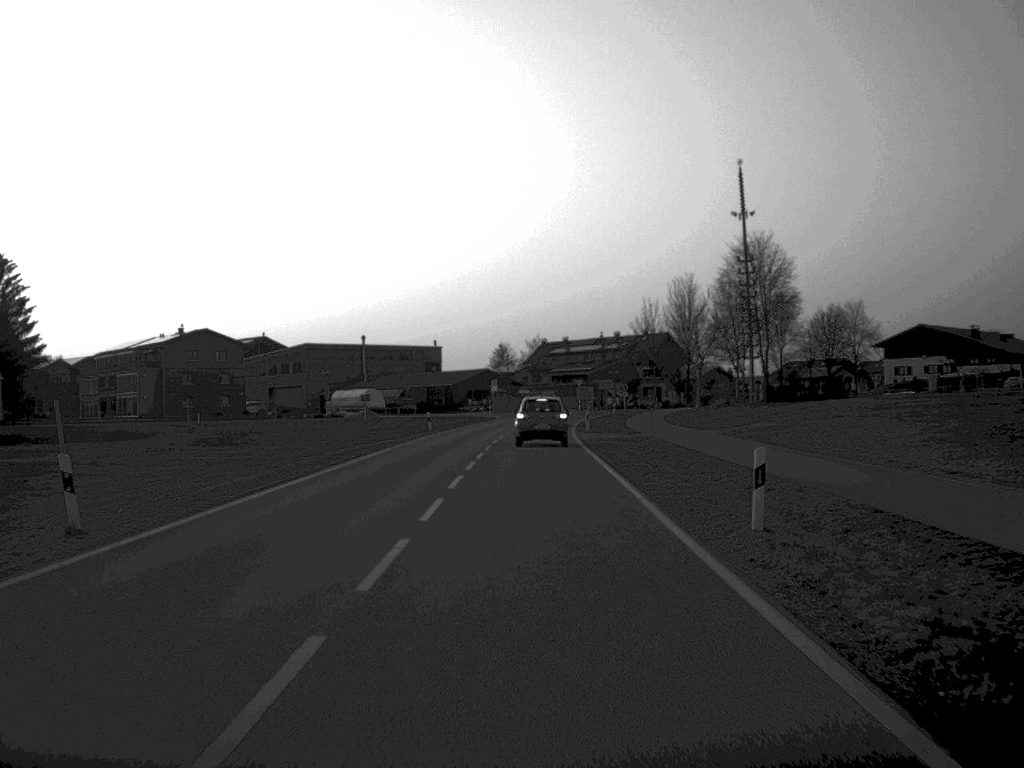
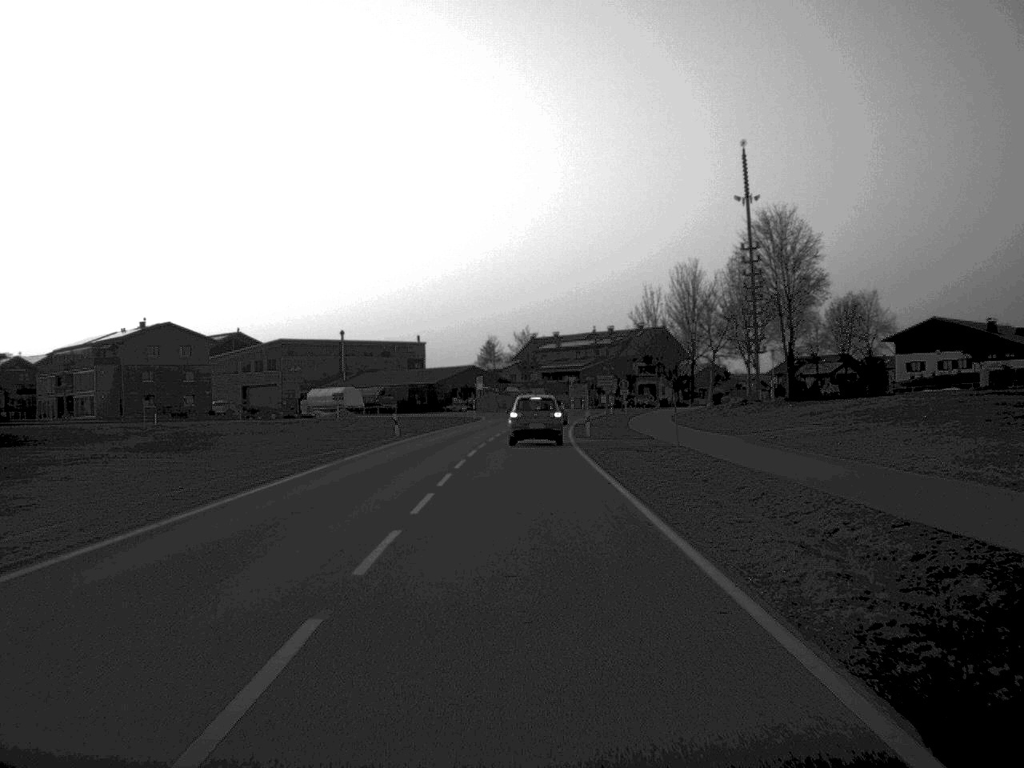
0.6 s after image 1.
(+0.1, +11.2) m; 0°
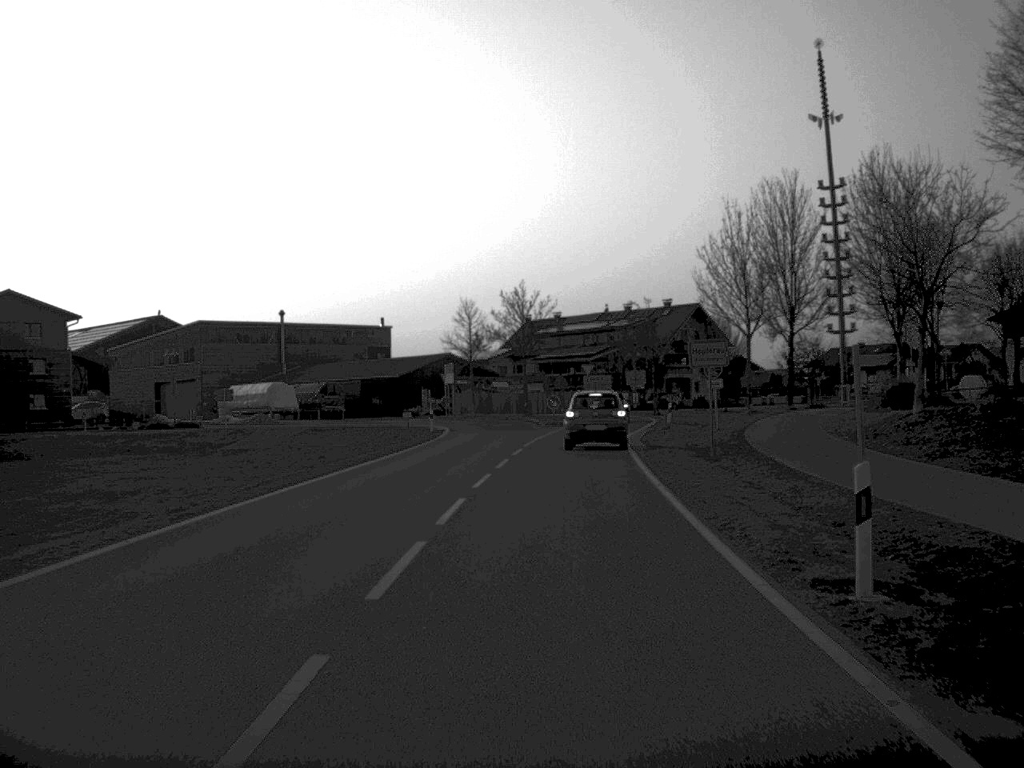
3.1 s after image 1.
(-0.1, +42.8) m; 0°
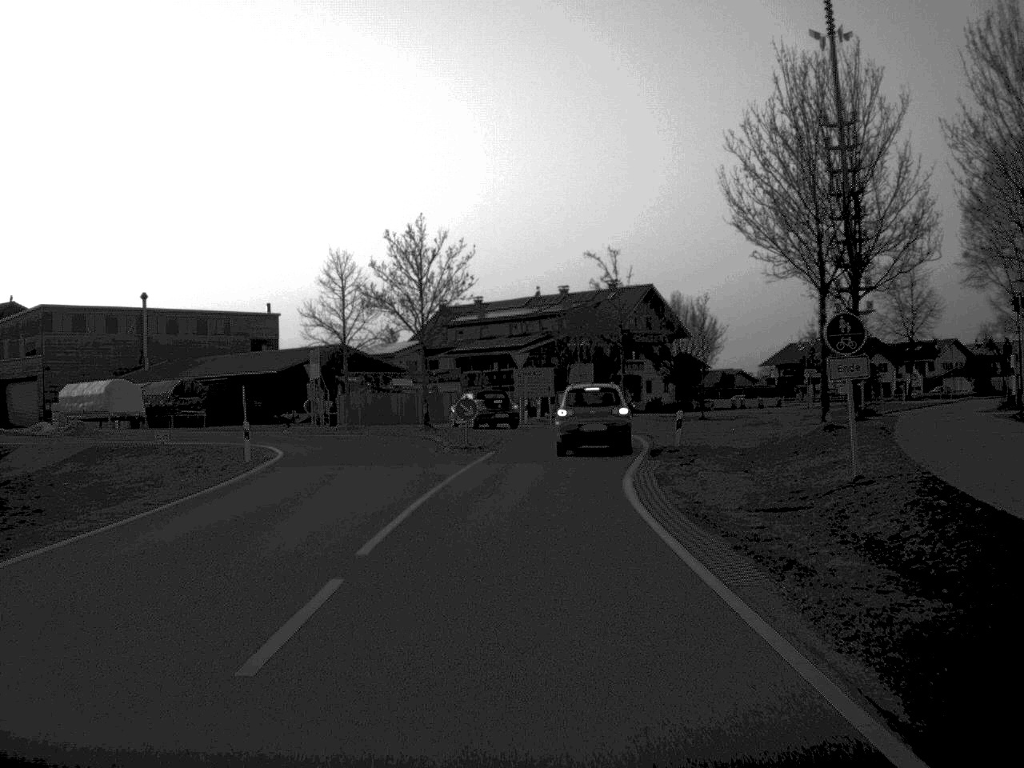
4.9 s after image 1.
(+0.7, +26.4) m; +4°
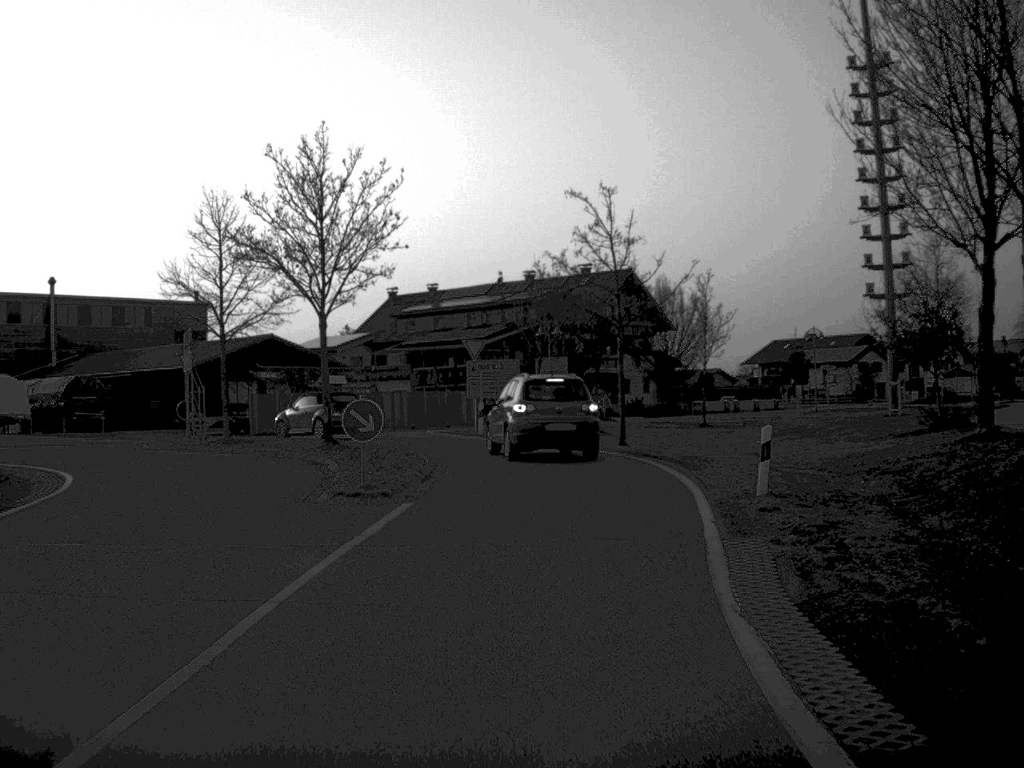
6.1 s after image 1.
(+0.2, +15.4) m; +2°
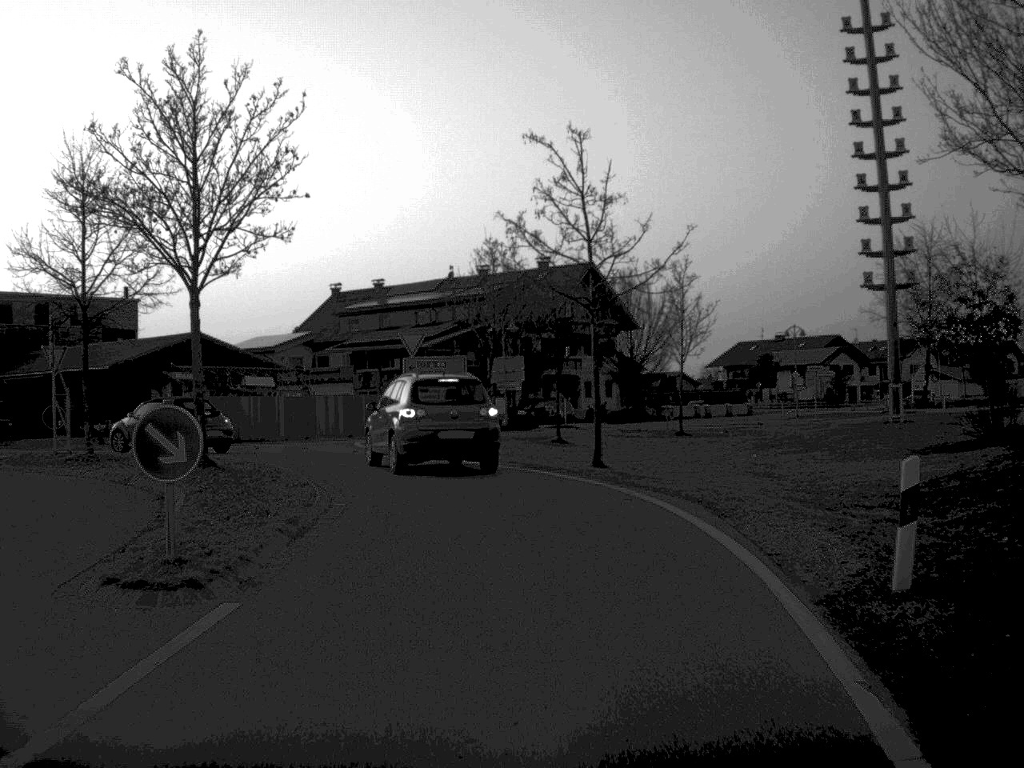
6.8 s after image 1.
(+0.1, +8.0) m; +2°
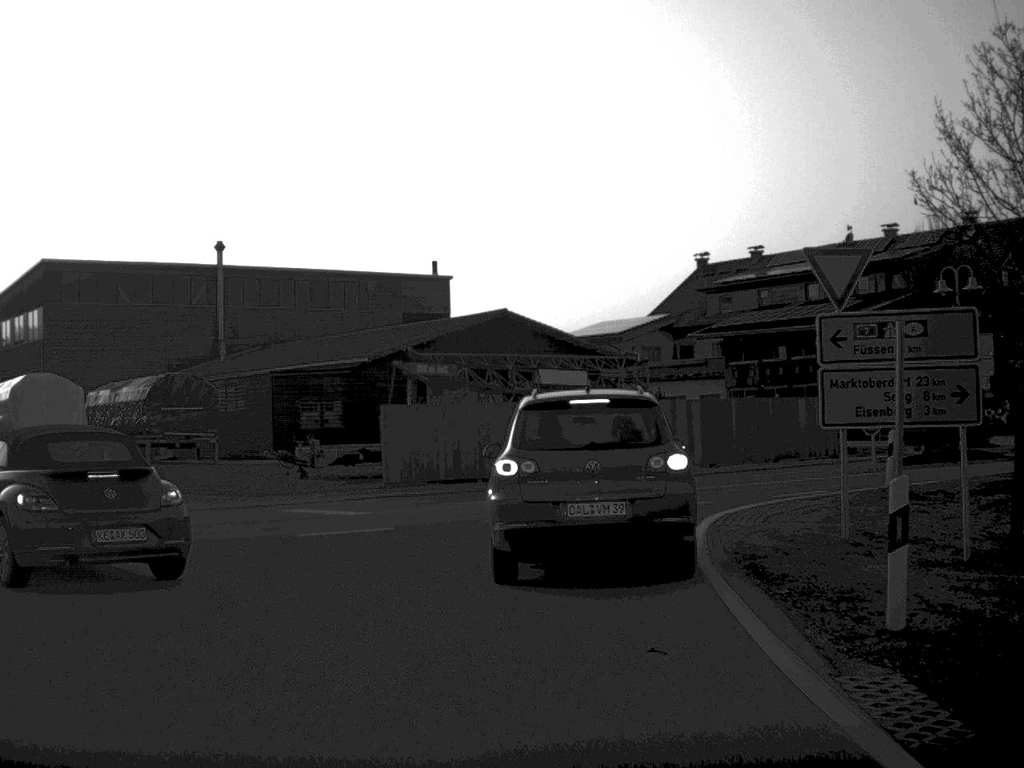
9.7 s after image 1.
(-2.2, +23.2) m; -17°
